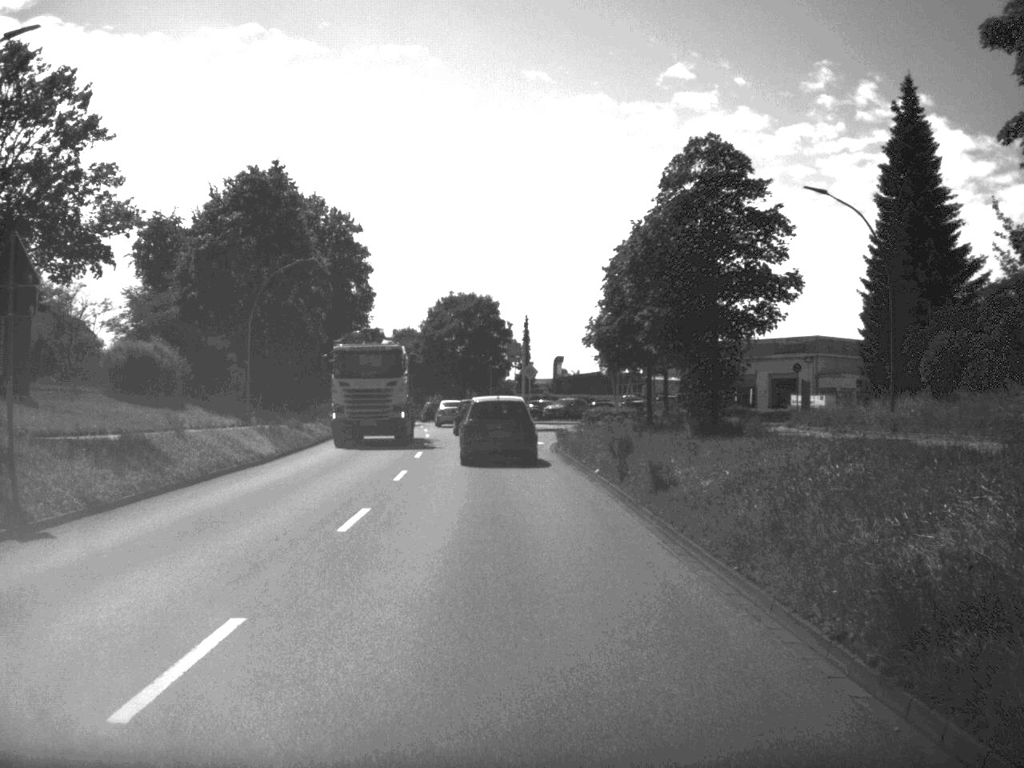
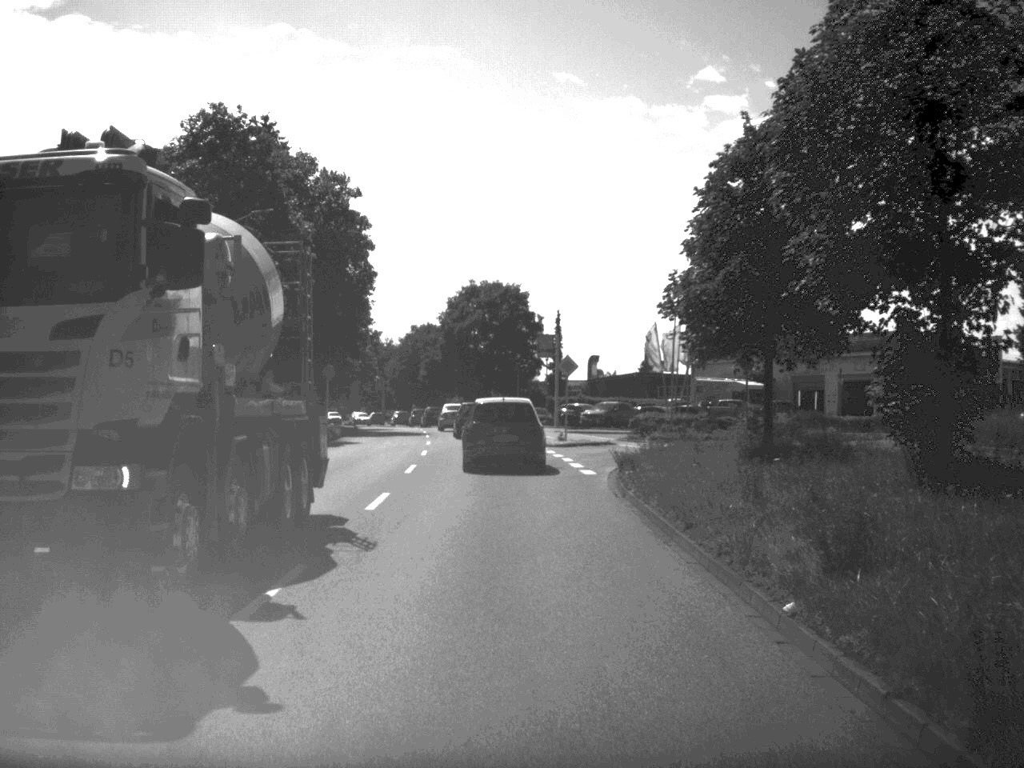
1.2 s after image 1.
(-0.2, +15.0) m; -1°
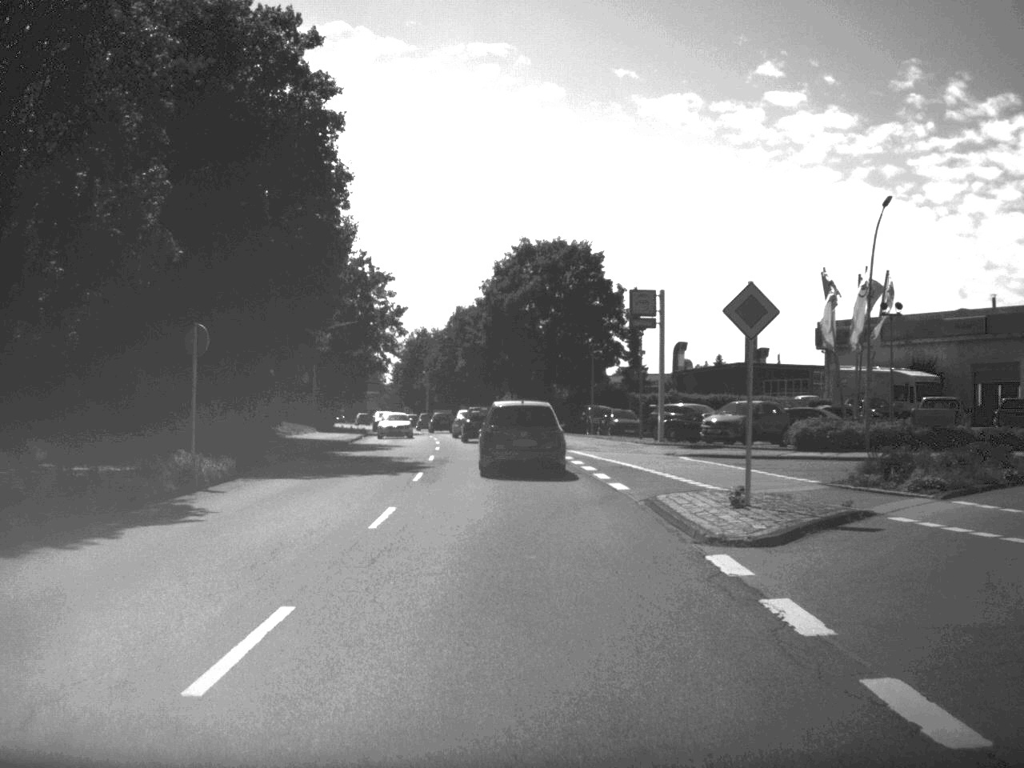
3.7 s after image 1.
(-0.7, +28.8) m; -3°
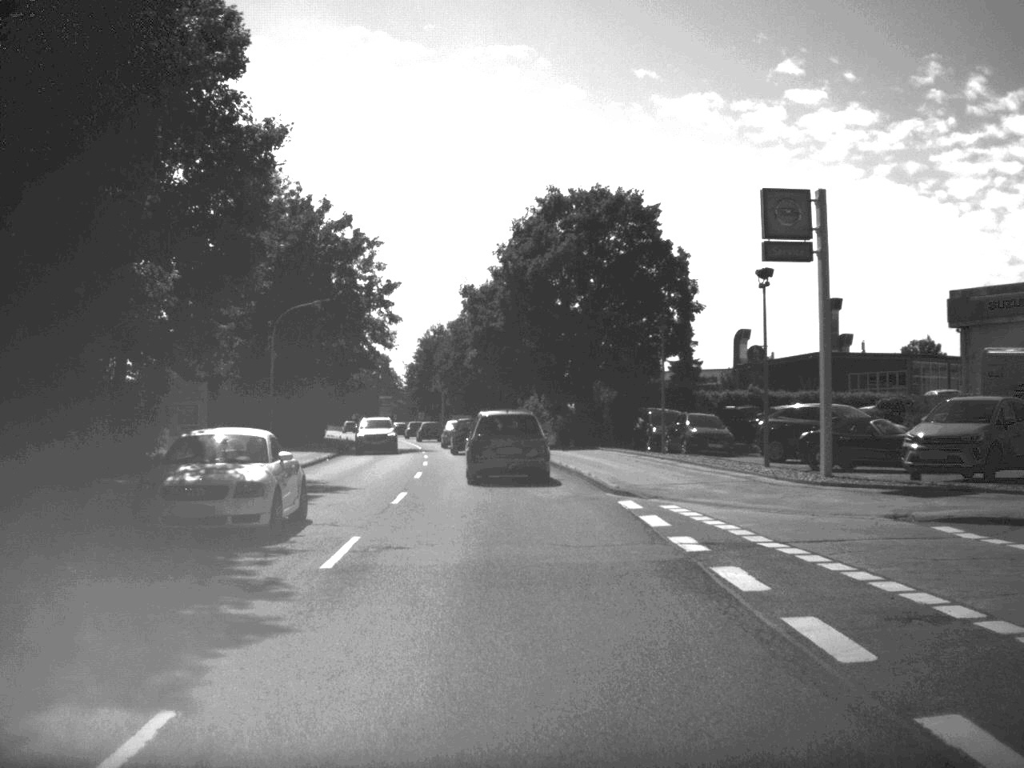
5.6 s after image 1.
(-0.3, +21.0) m; -1°
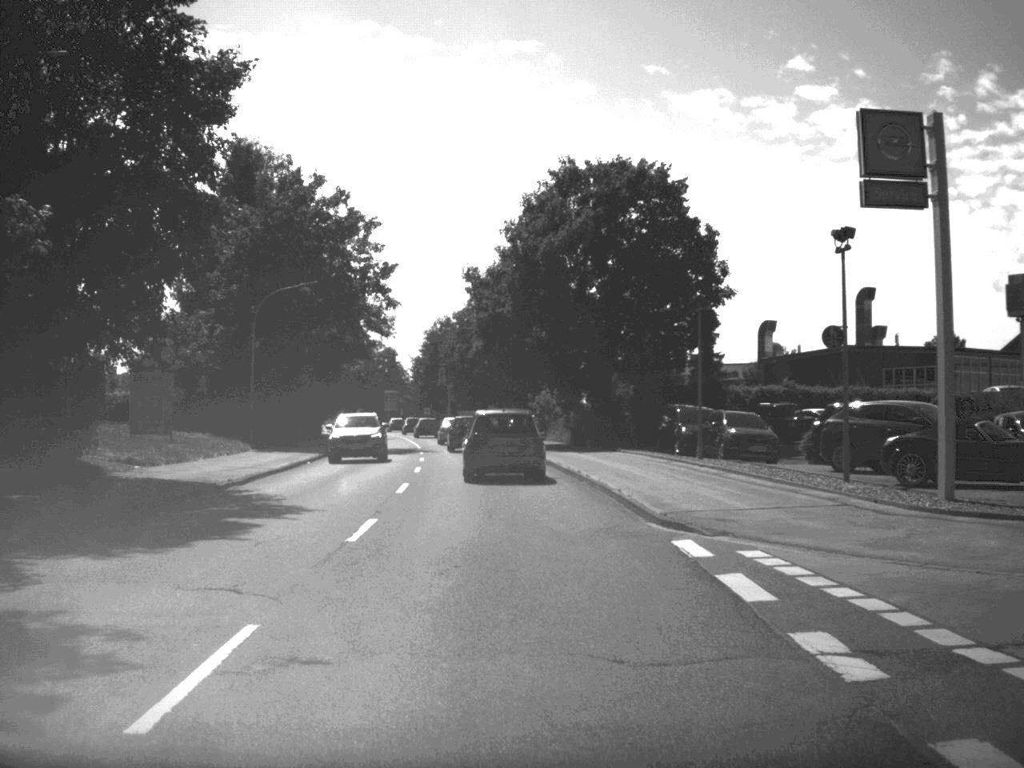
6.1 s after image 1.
(0.0, +6.3) m; -1°
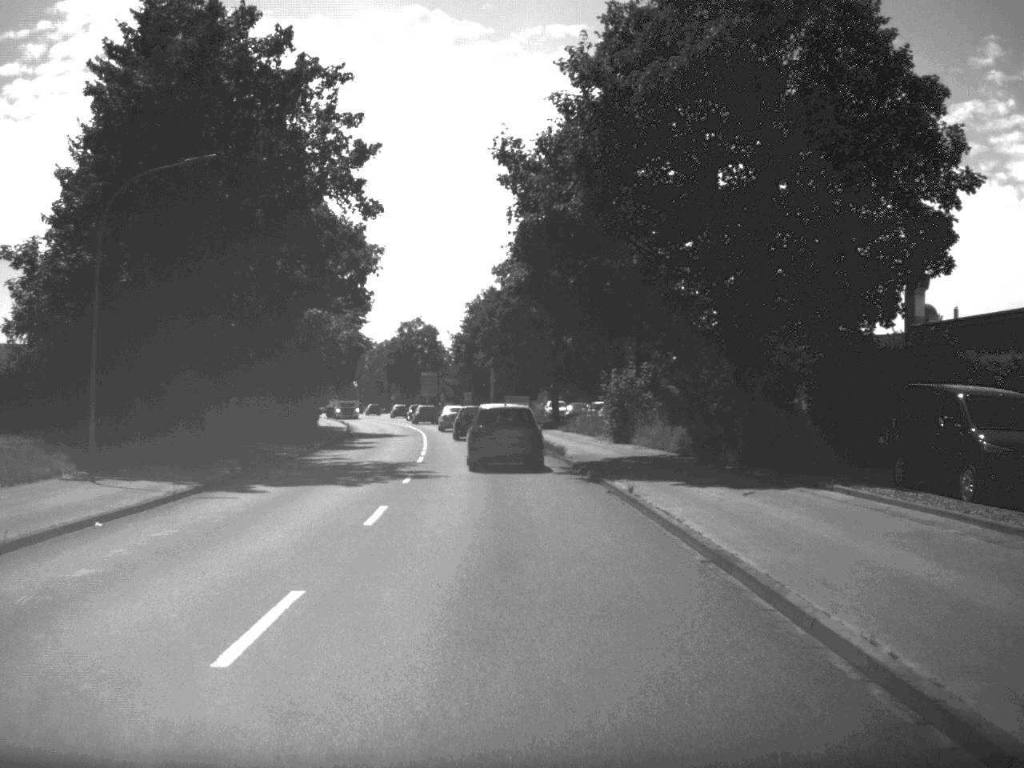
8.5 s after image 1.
(-0.7, +25.0) m; -3°
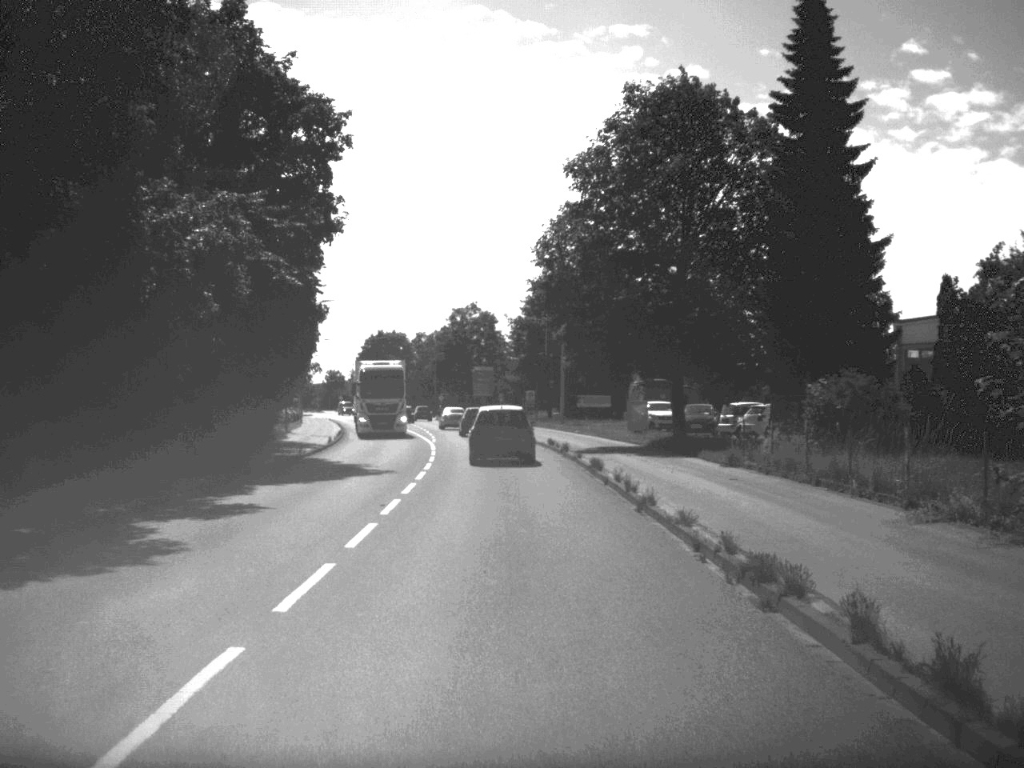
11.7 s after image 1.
(-1.0, +33.4) m; -3°
